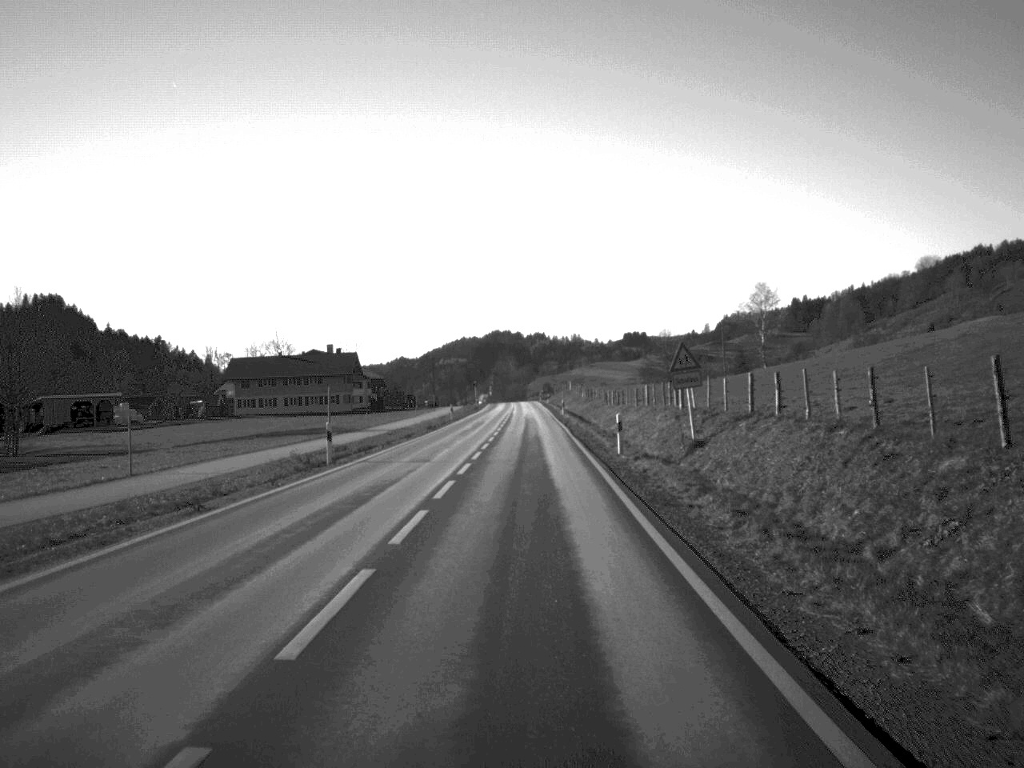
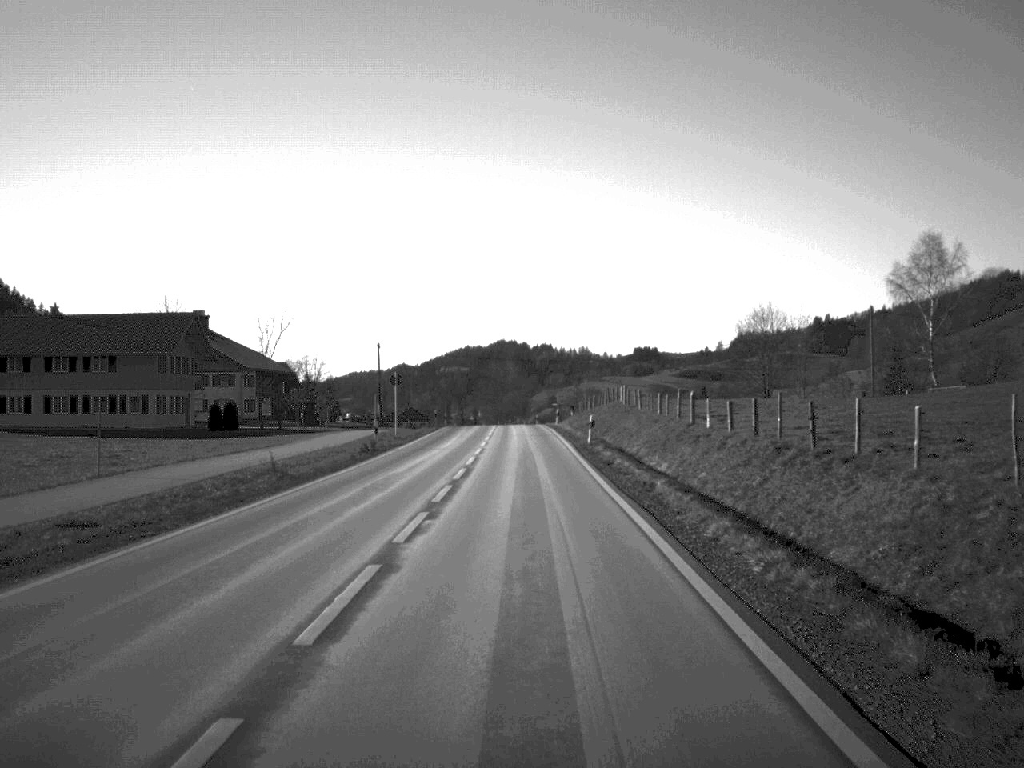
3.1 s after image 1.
(+0.1, +88.9) m; 0°
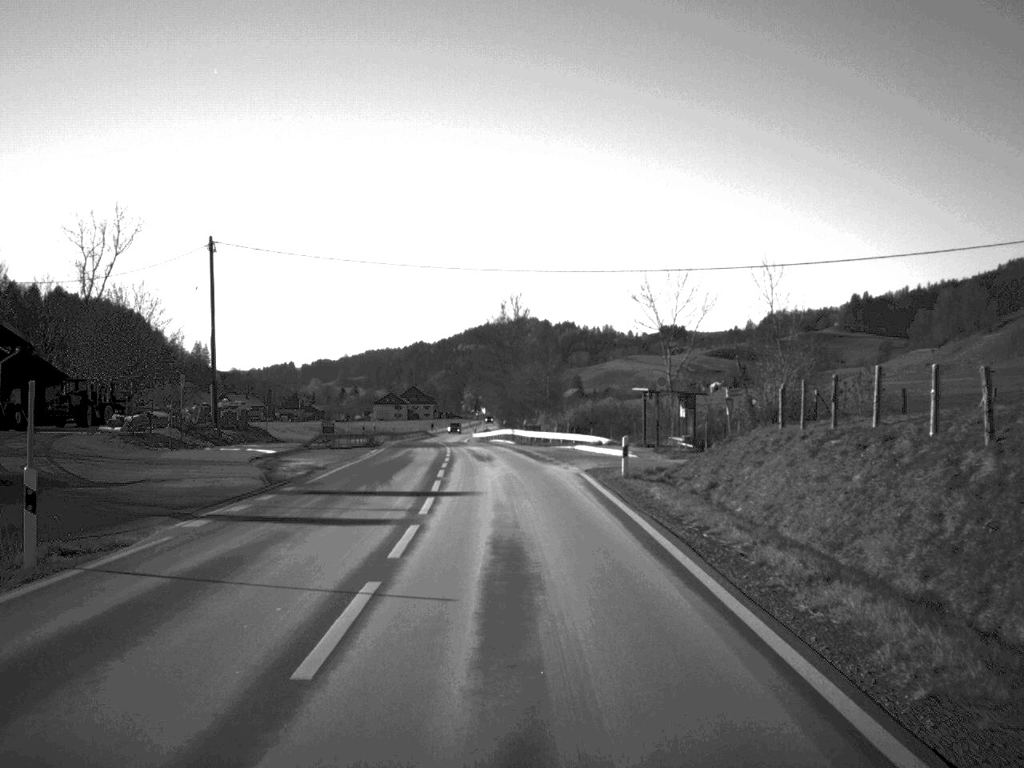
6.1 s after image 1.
(-0.8, +84.2) m; -1°
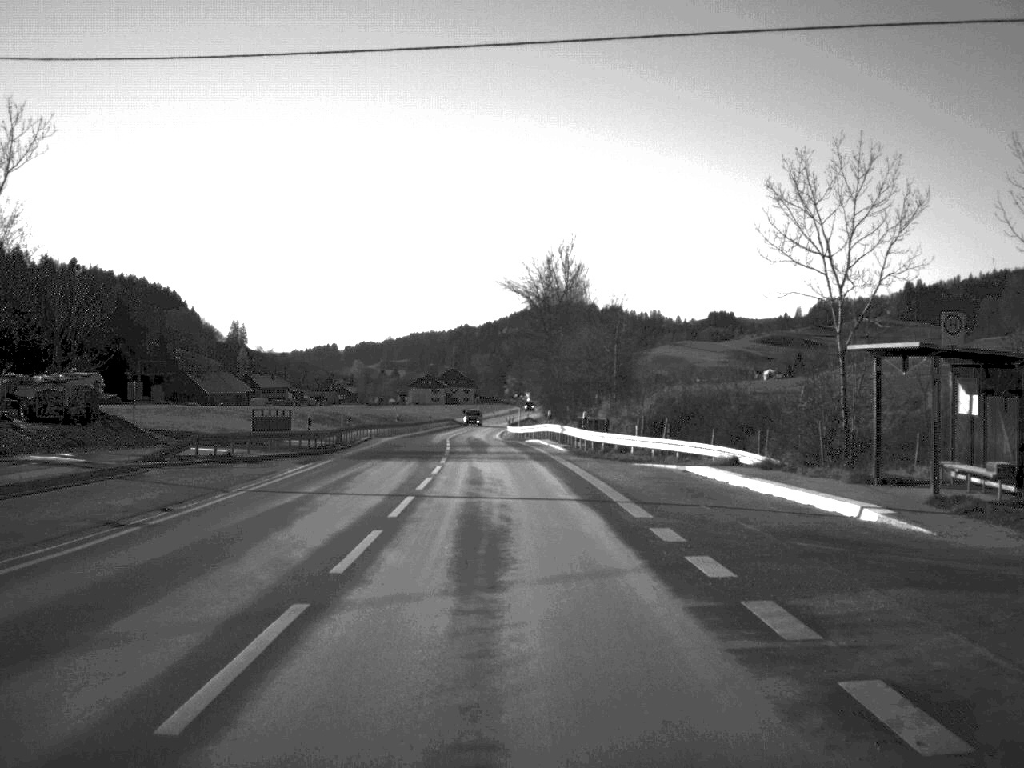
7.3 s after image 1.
(-0.5, +31.3) m; -2°
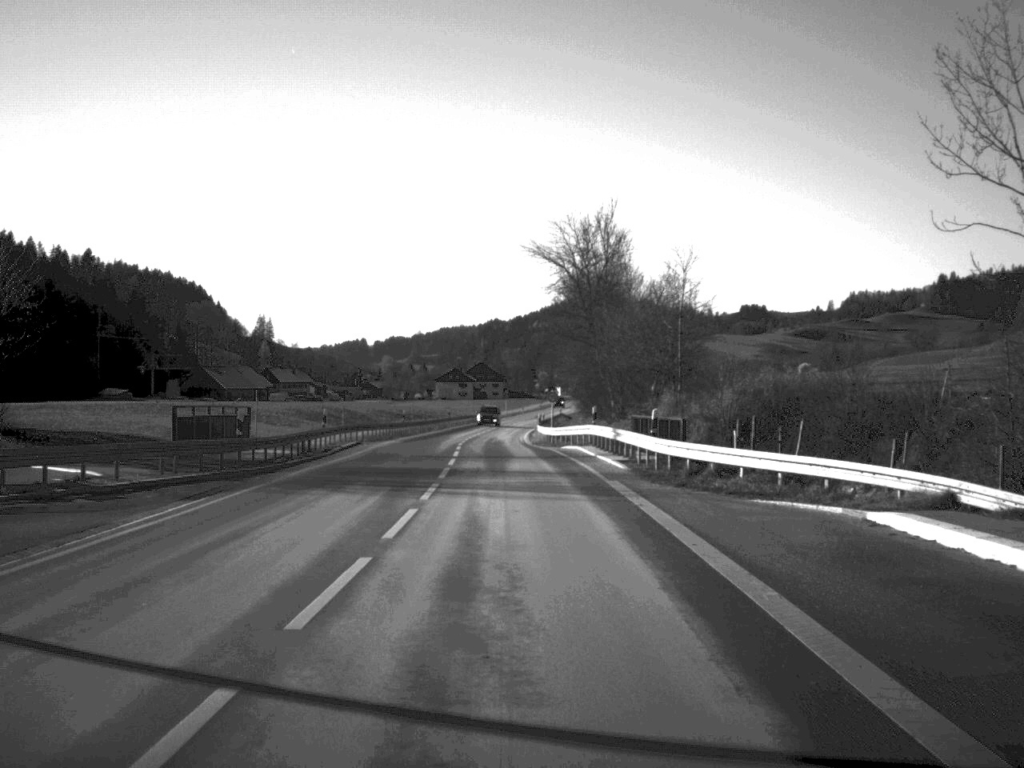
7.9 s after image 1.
(-0.2, +15.1) m; -1°
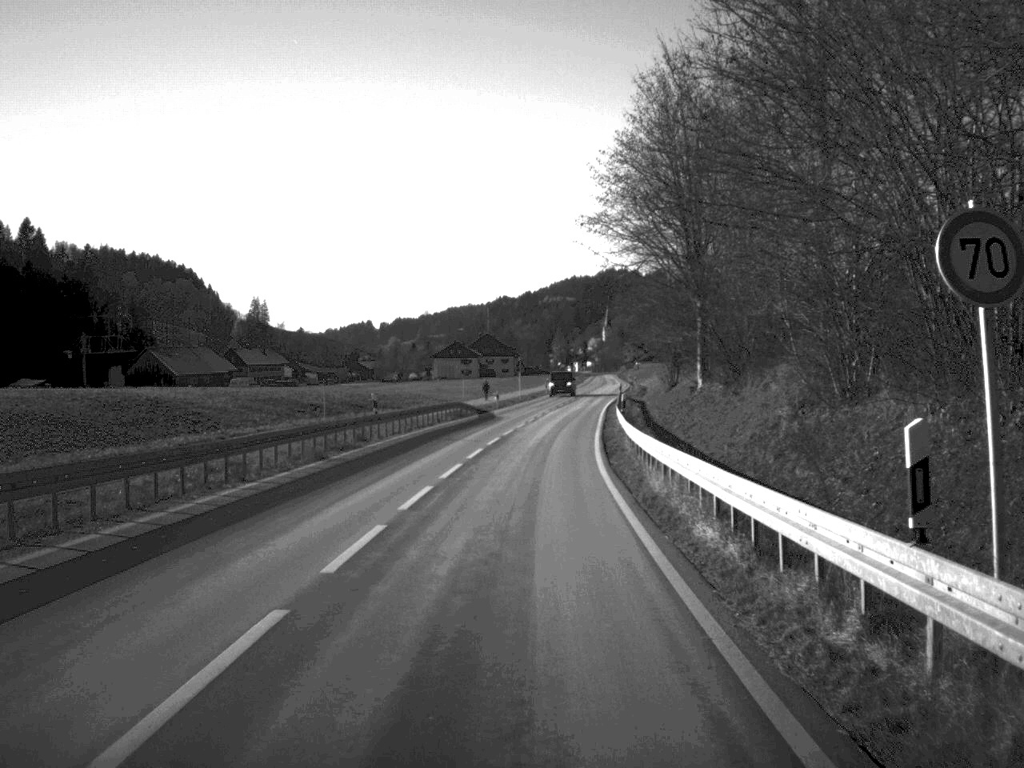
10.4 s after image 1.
(-1.1, +63.2) m; 0°
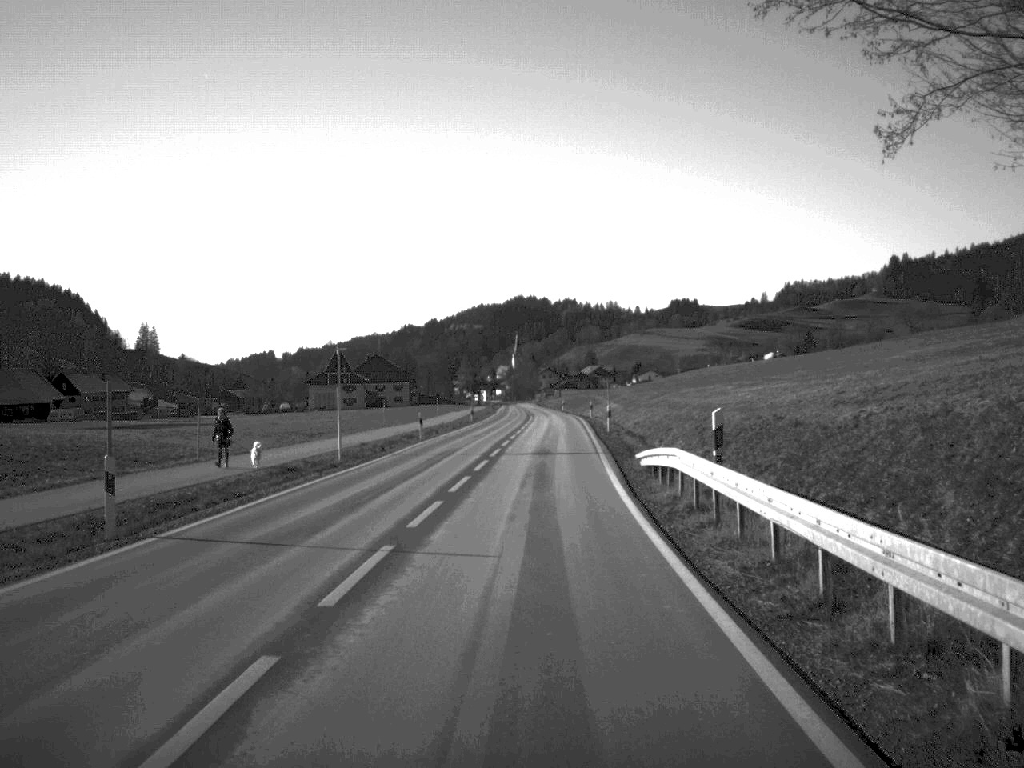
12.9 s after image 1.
(+2.2, +60.9) m; +4°
